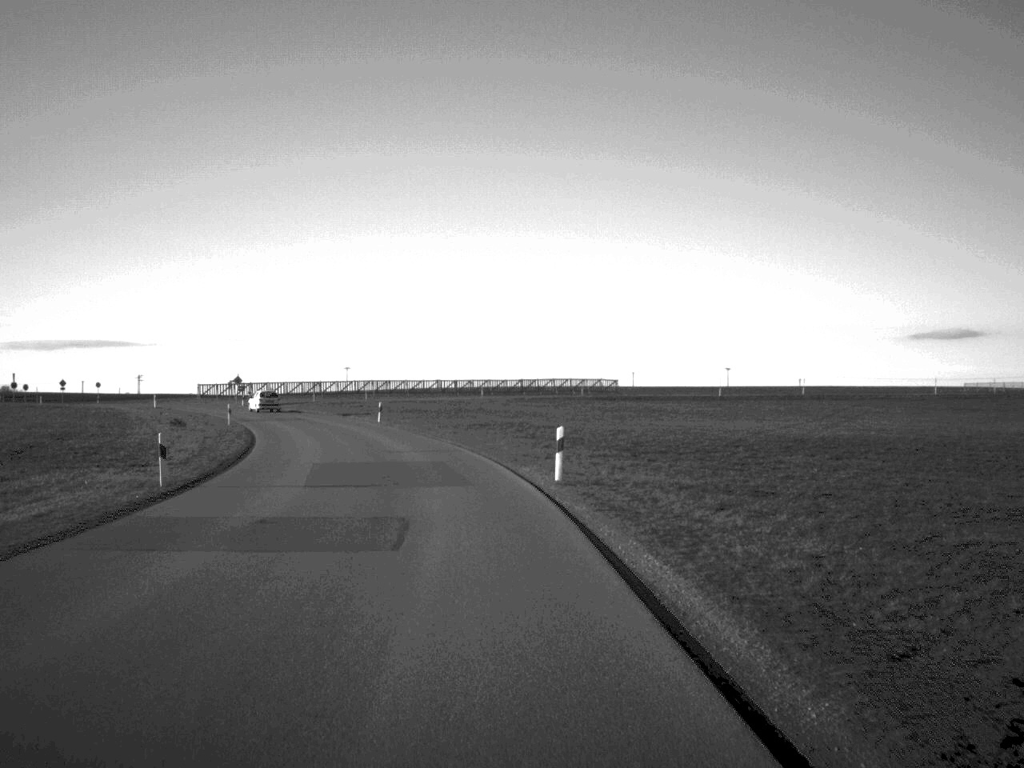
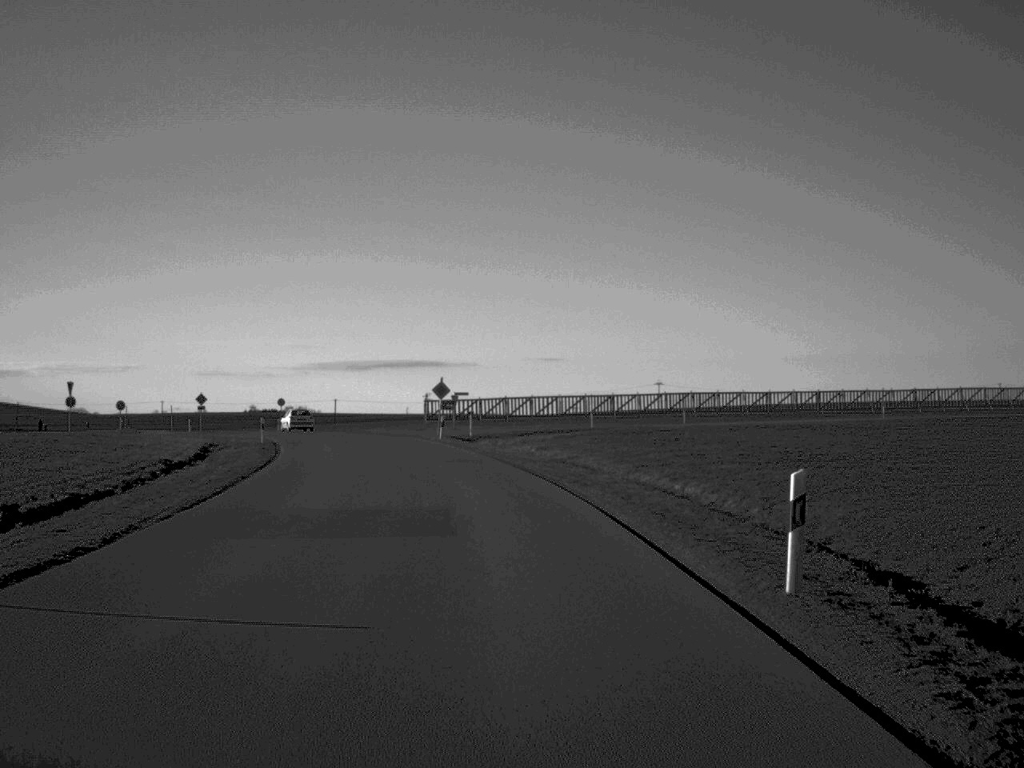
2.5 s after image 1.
(-6.4, +50.4) m; -14°
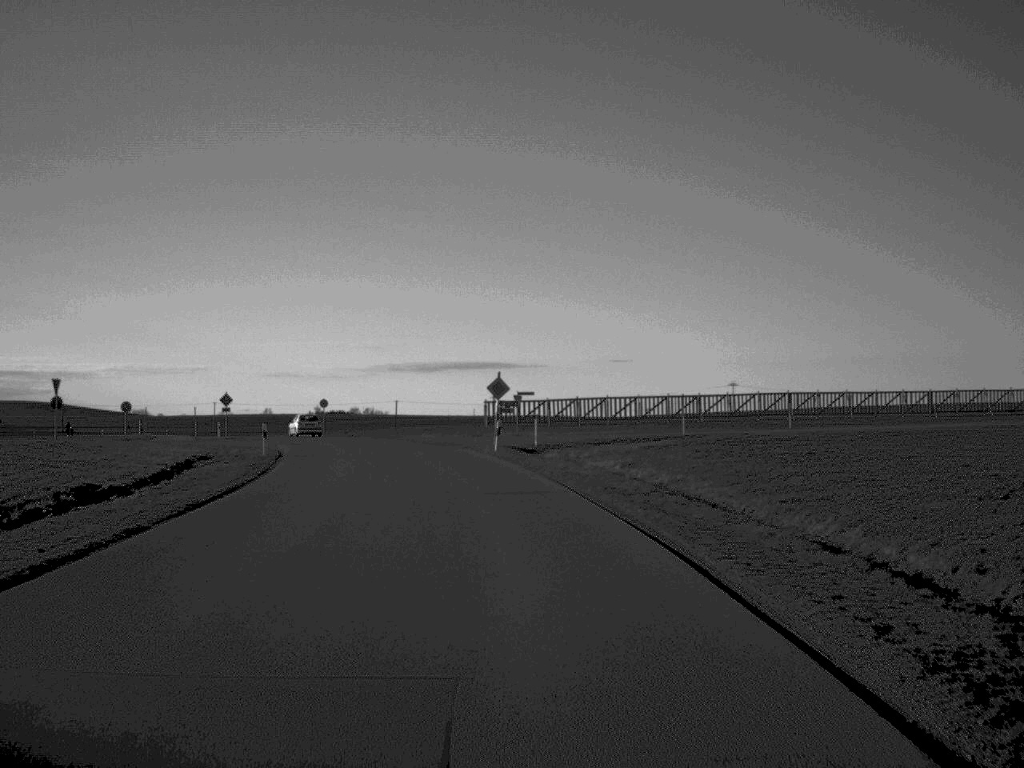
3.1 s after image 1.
(-0.3, +11.8) m; -3°
